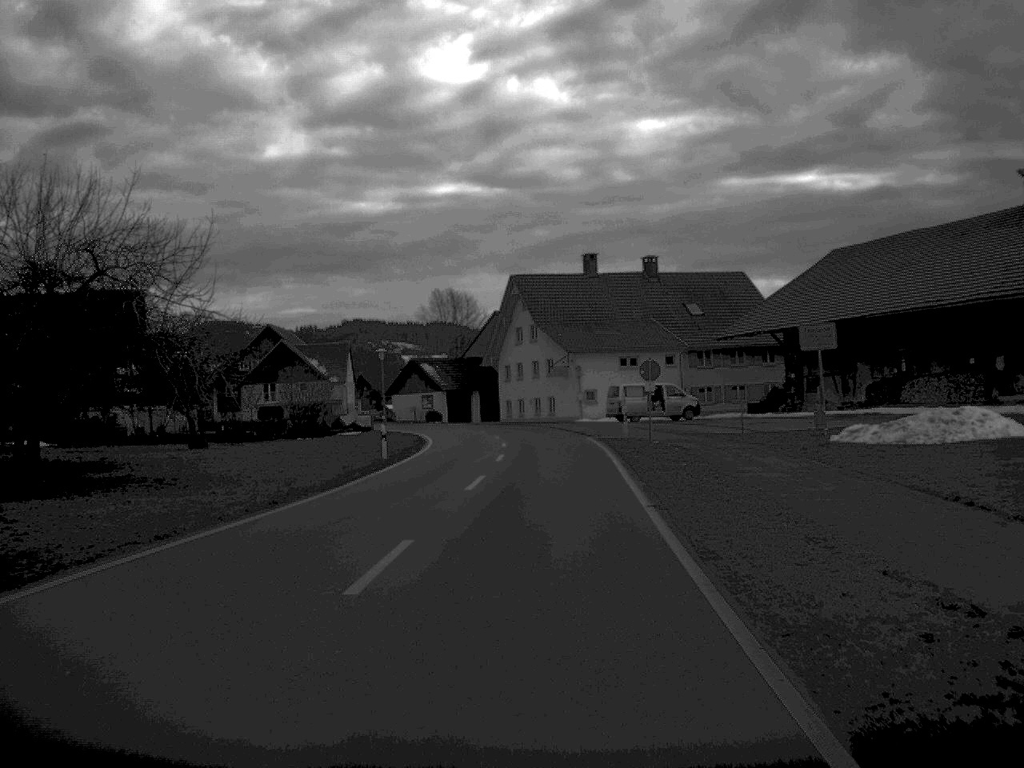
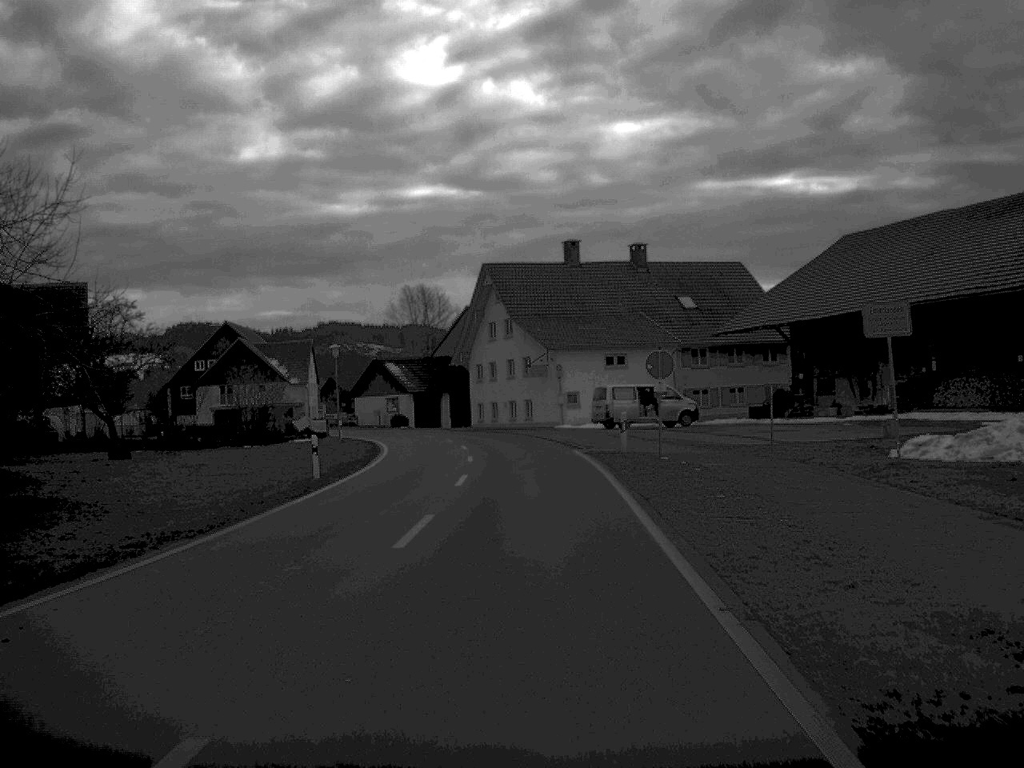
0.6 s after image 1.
(+0.1, +8.3) m; +1°
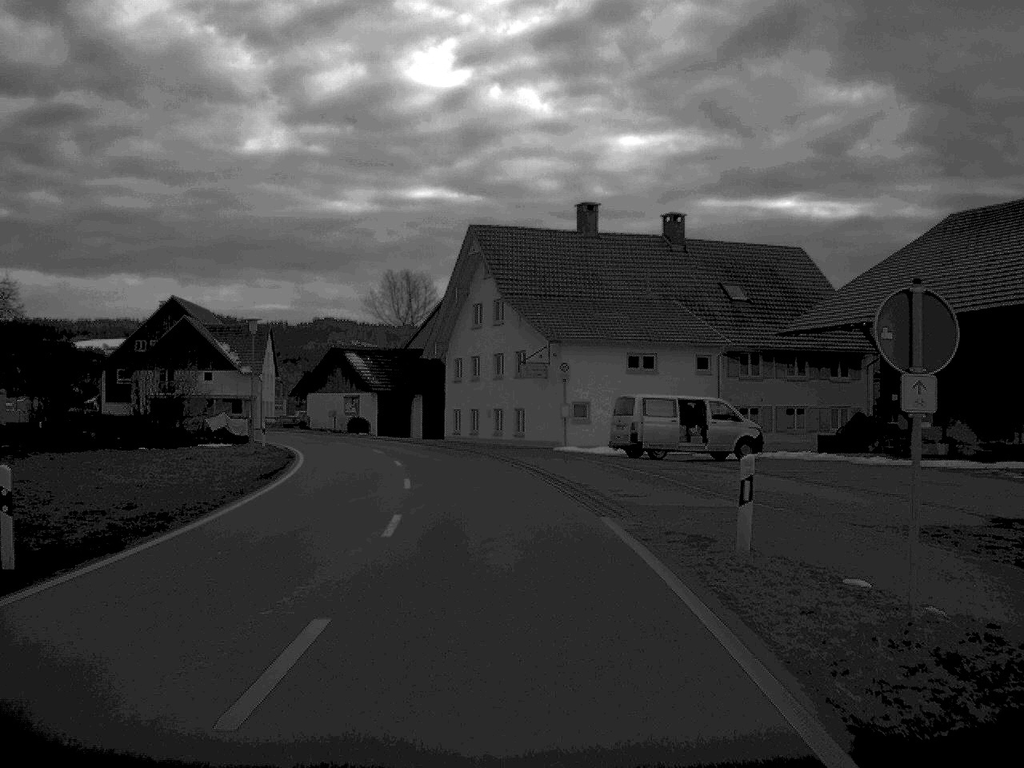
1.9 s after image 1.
(+0.1, +17.5) m; 0°
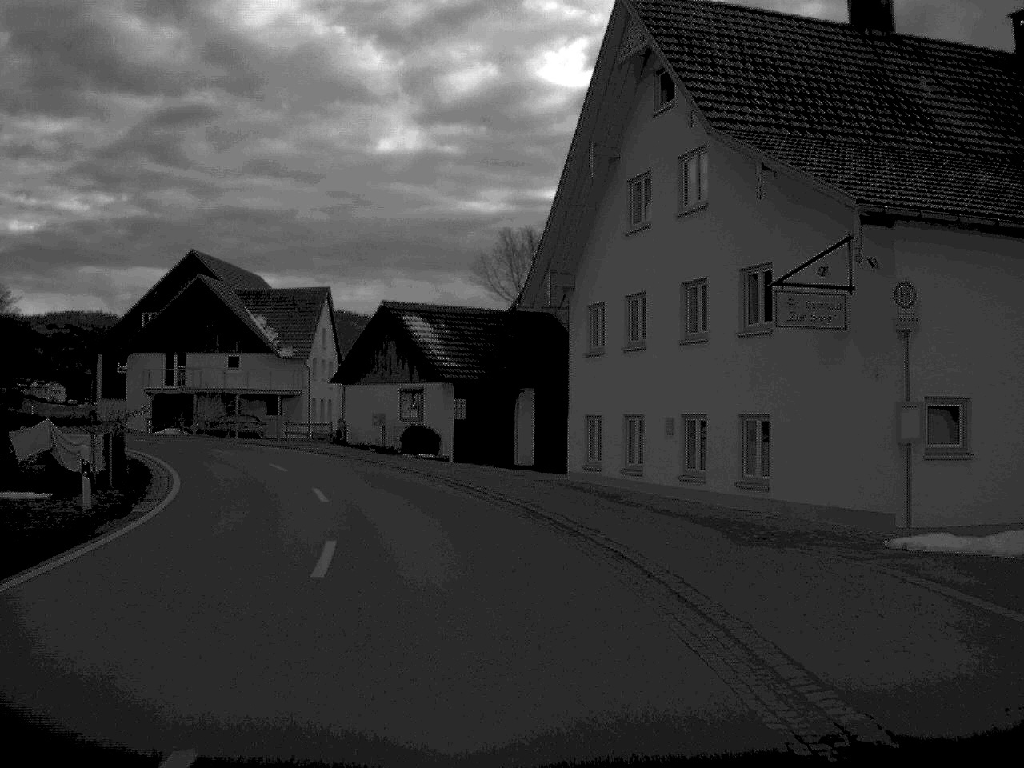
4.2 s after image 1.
(-1.5, +30.9) m; -7°
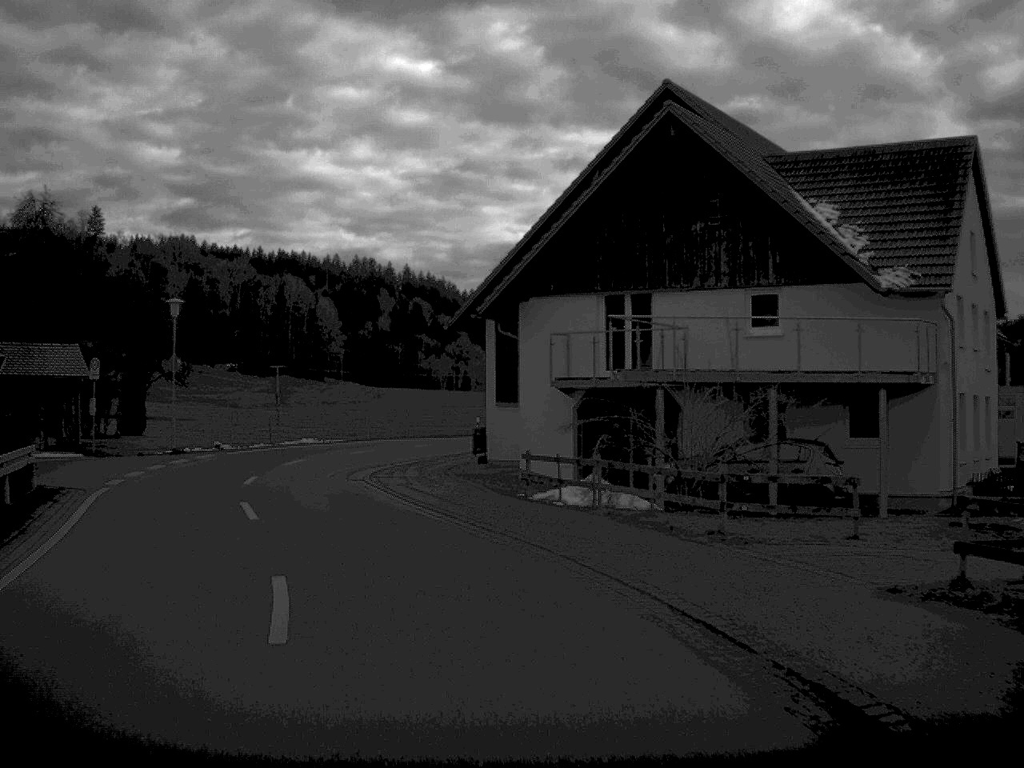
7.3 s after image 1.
(-8.0, +39.4) m; -26°
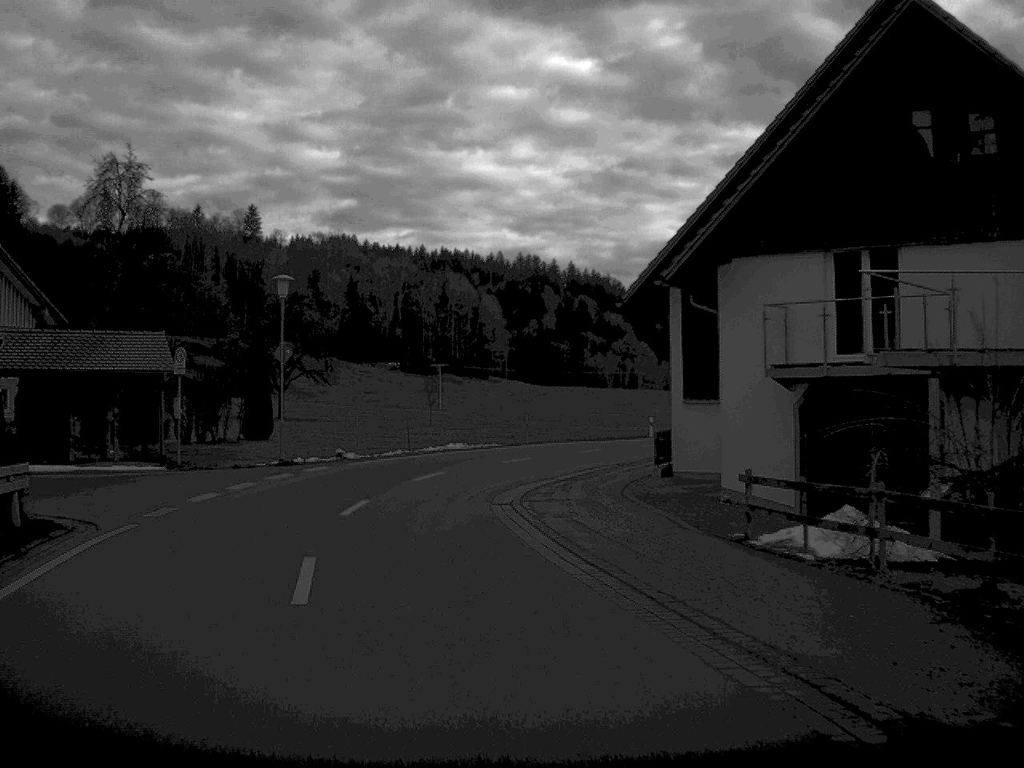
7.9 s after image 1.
(-0.5, +7.7) m; -7°
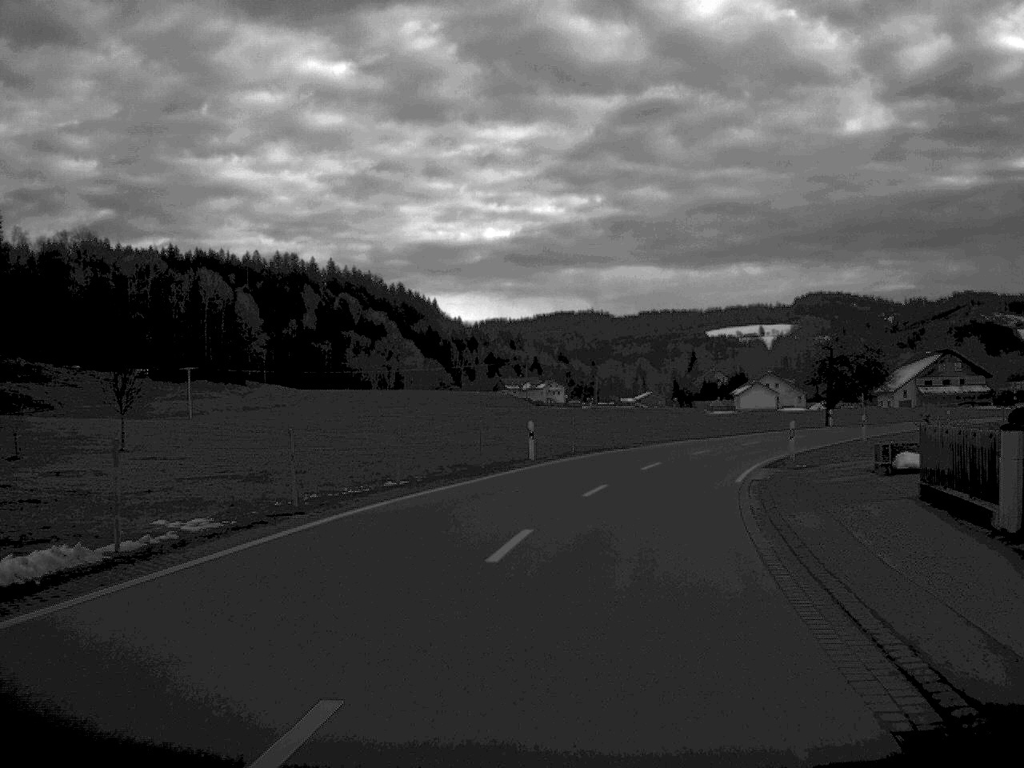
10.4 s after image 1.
(+0.1, +32.7) m; +12°
